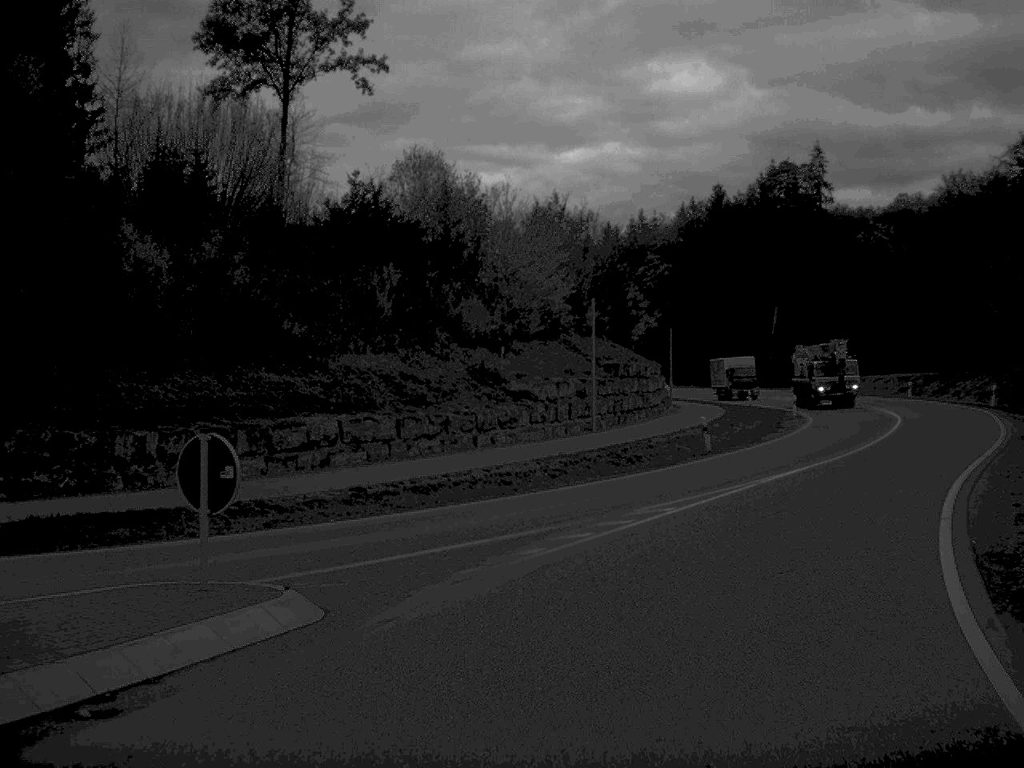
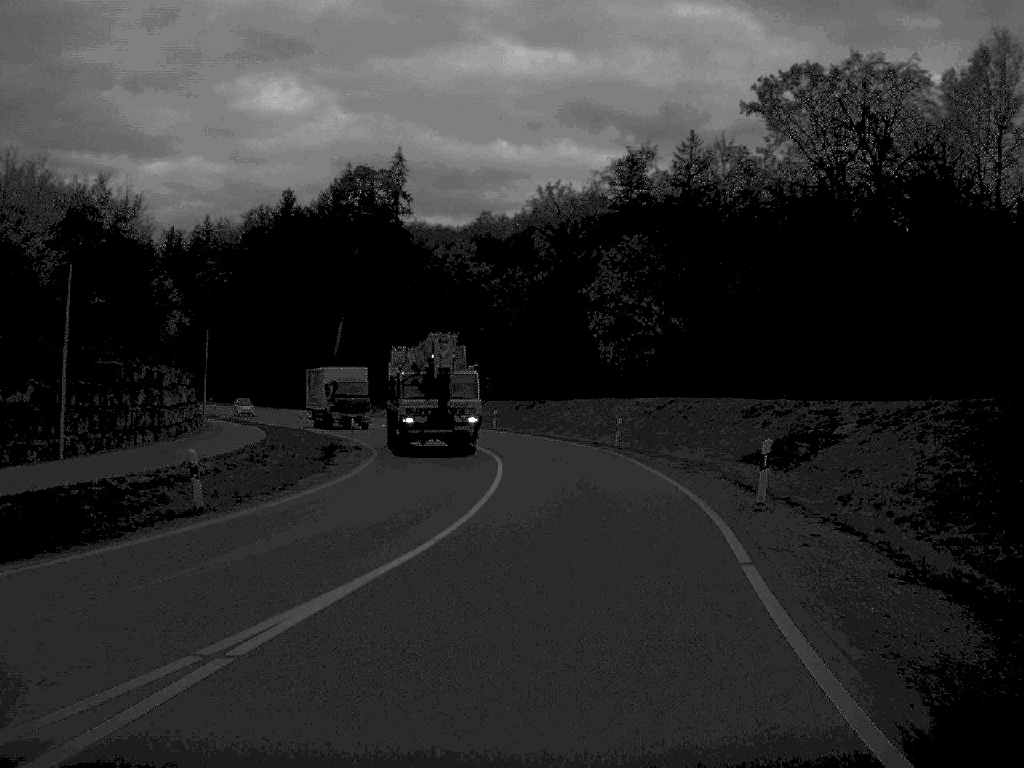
(+2.7, +14.2) m; +19°
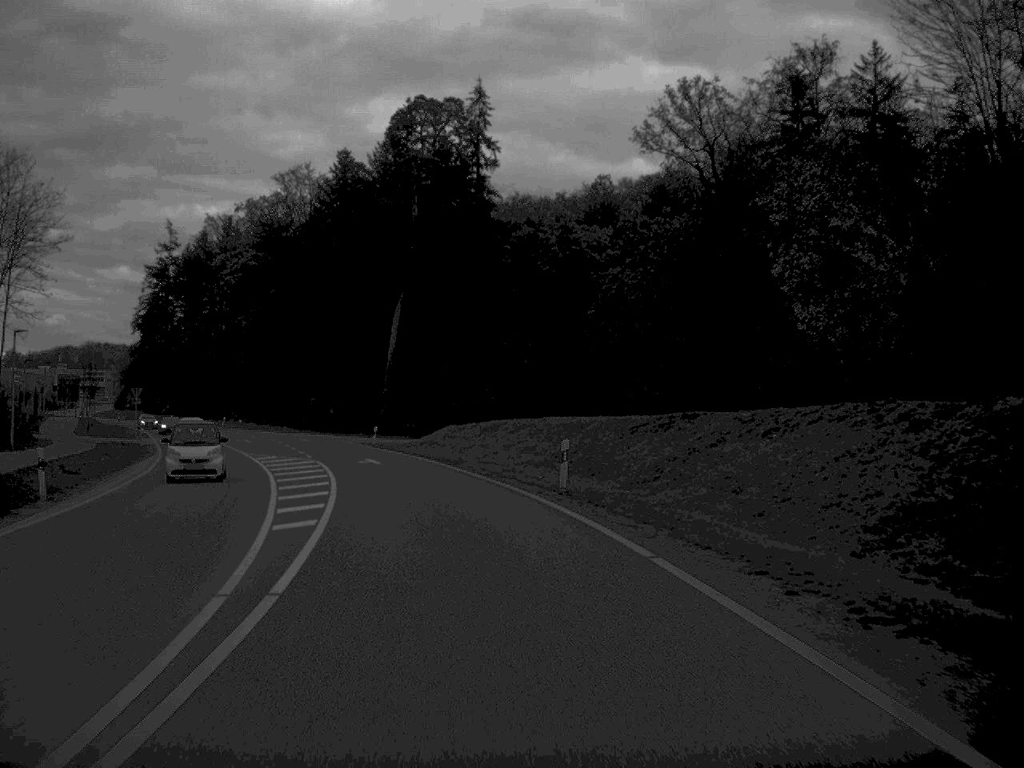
(+0.1, +45.5) m; -7°
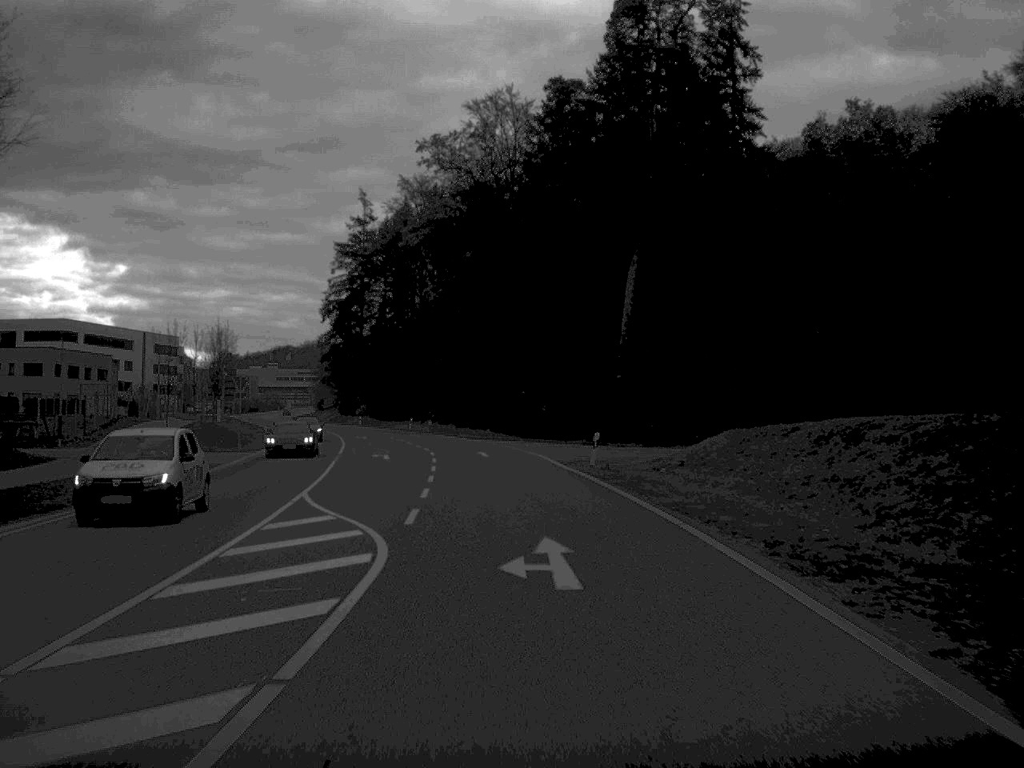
(-3.0, +31.7) m; -11°
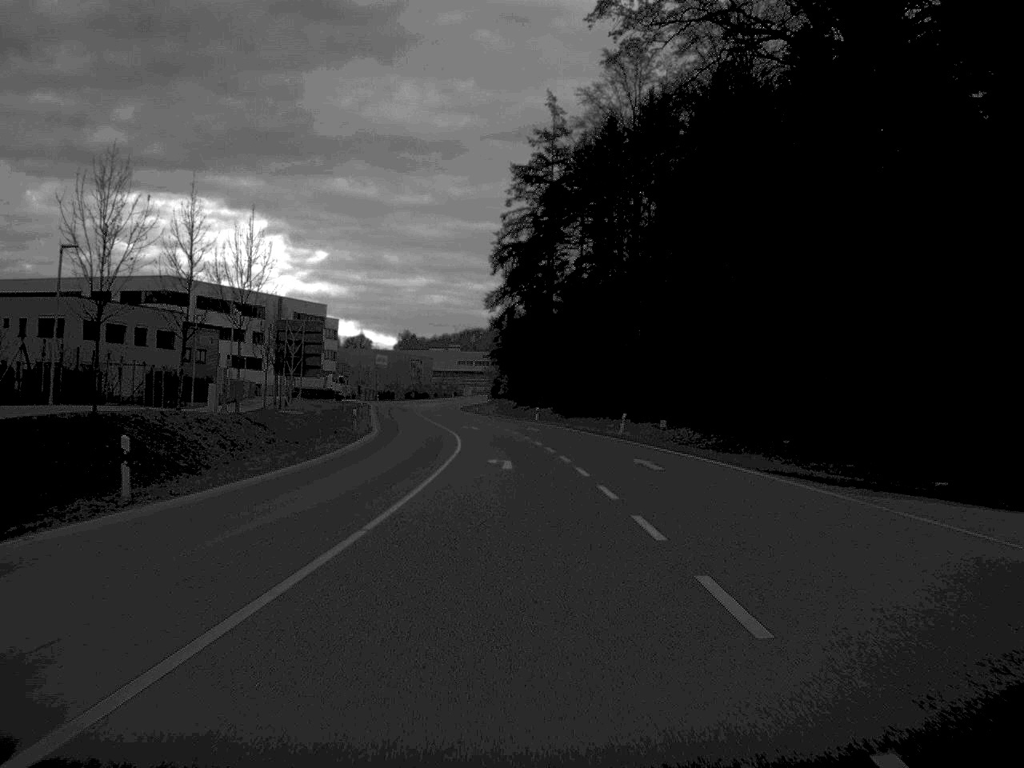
(-5.0, +51.8) m; -9°
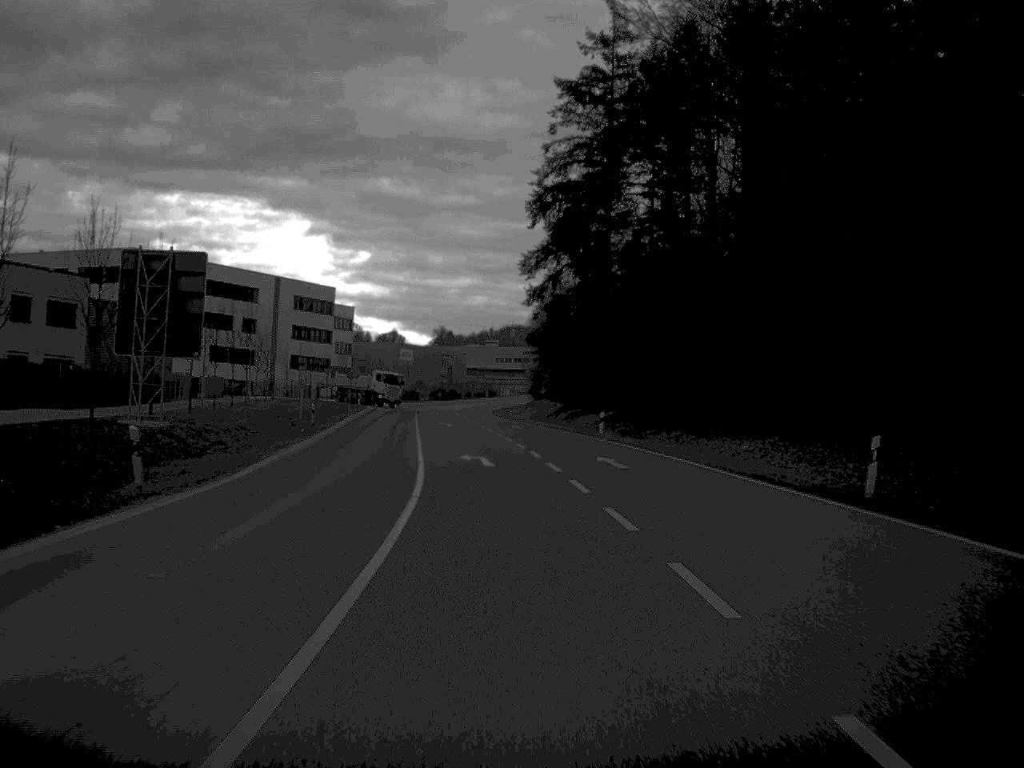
(-0.6, +35.2) m; -2°
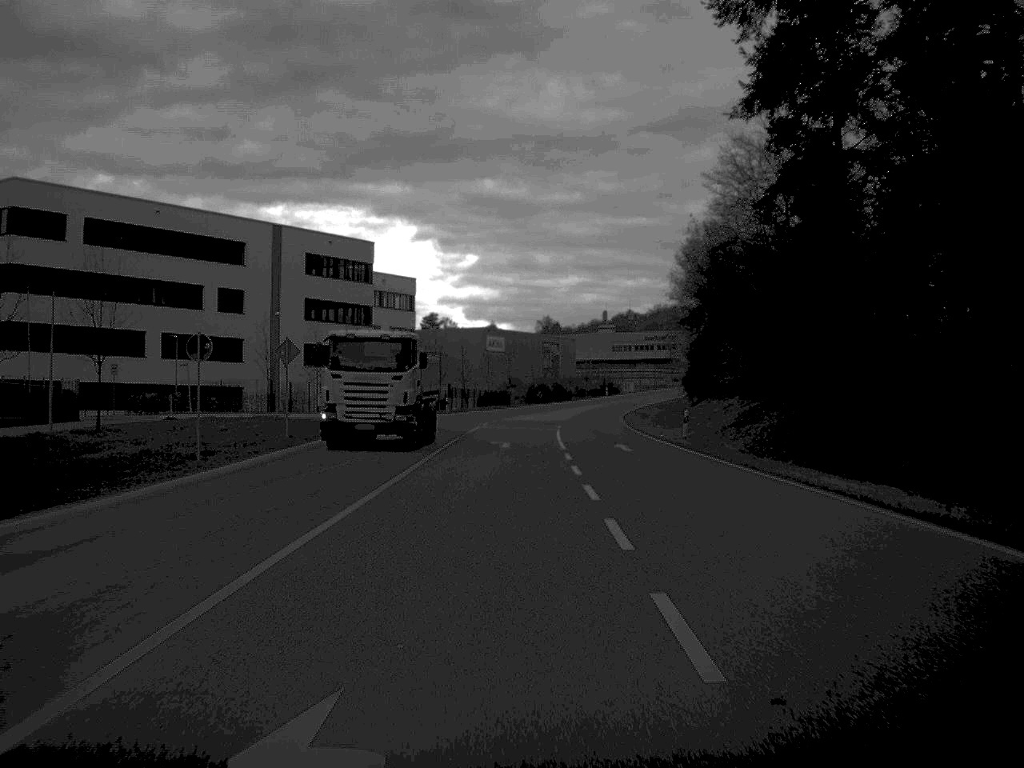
(-2.9, +61.7) m; -5°
